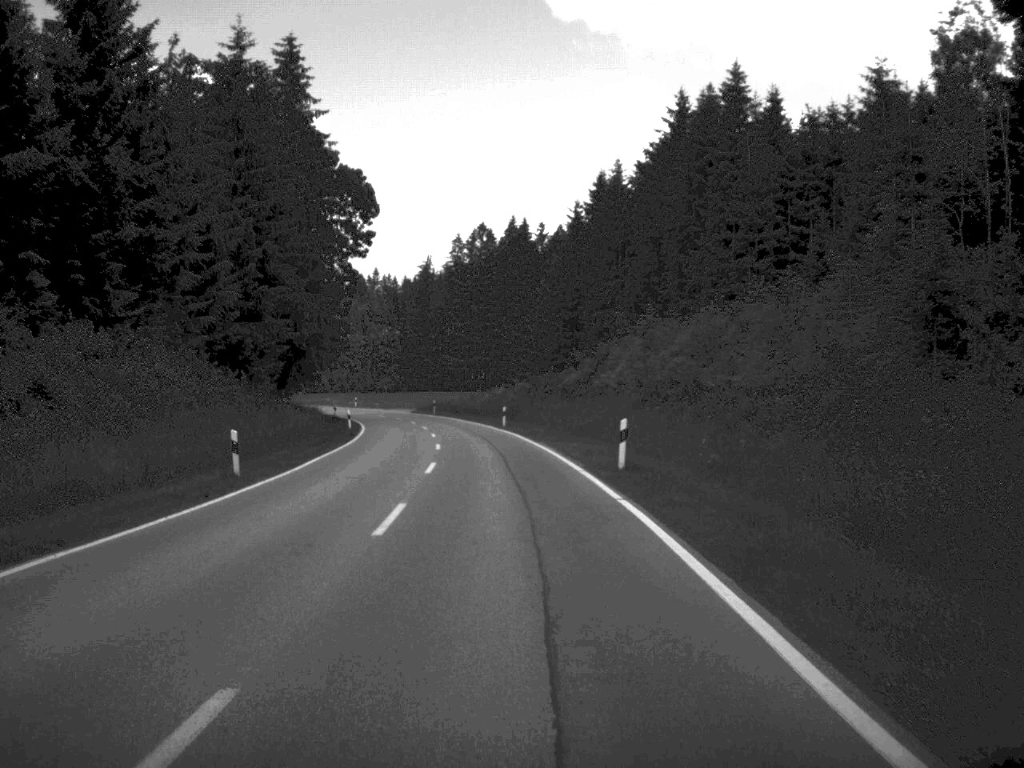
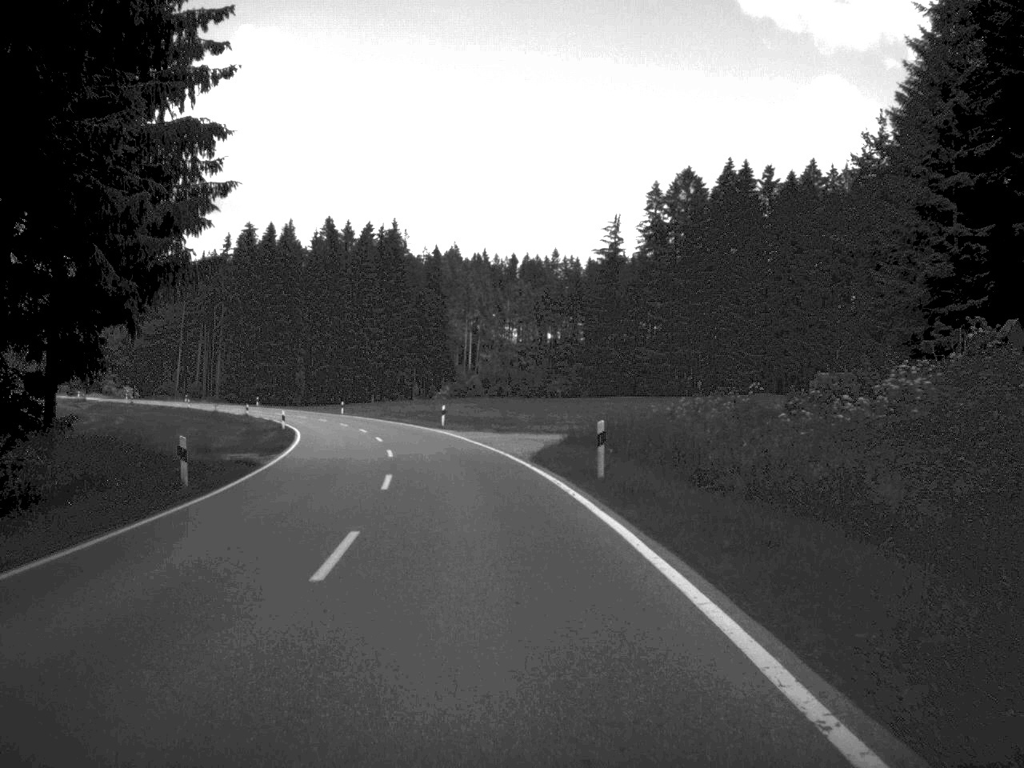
(-4.9, +74.1) m; -9°
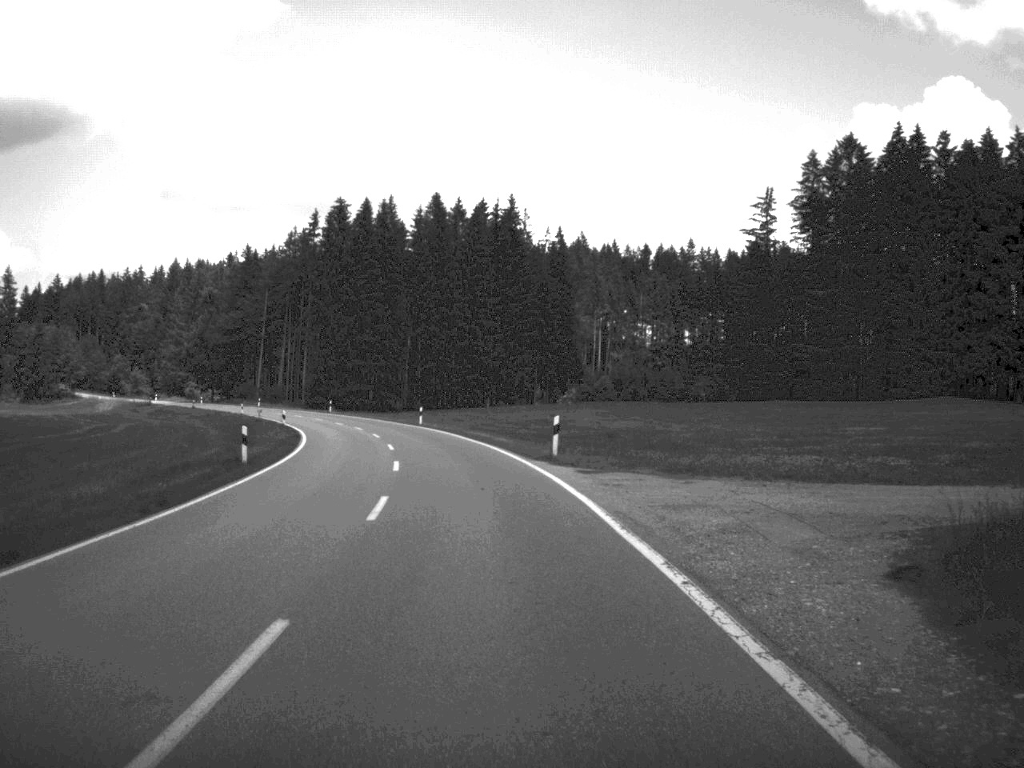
(-1.5, +29.5) m; -6°
